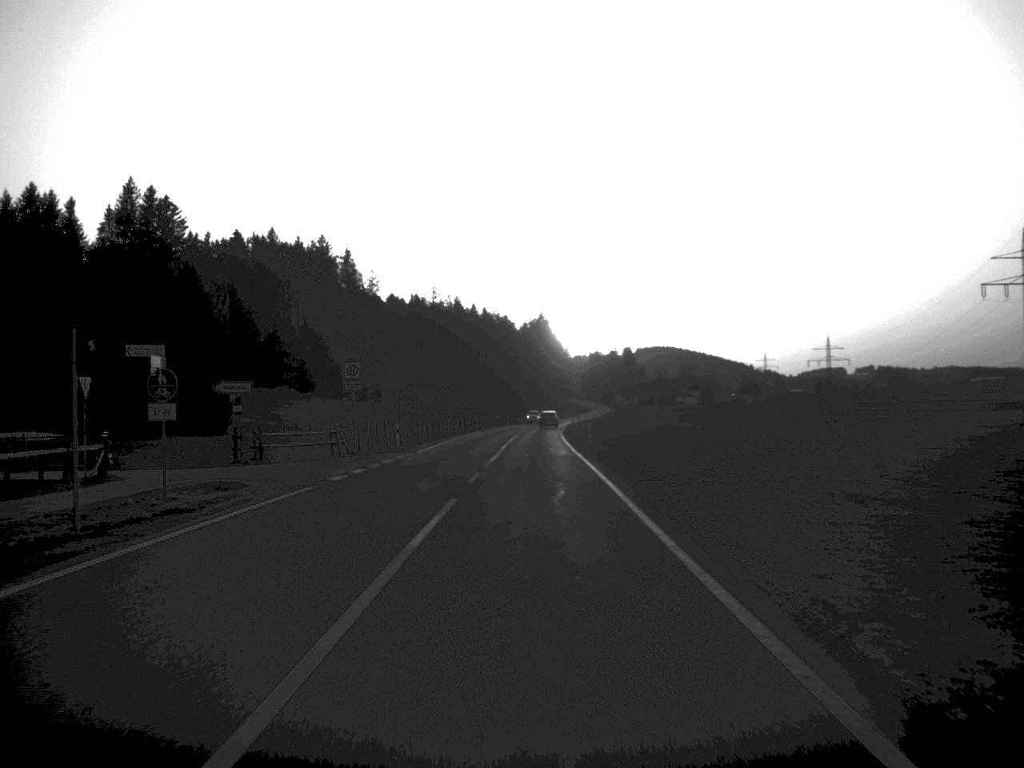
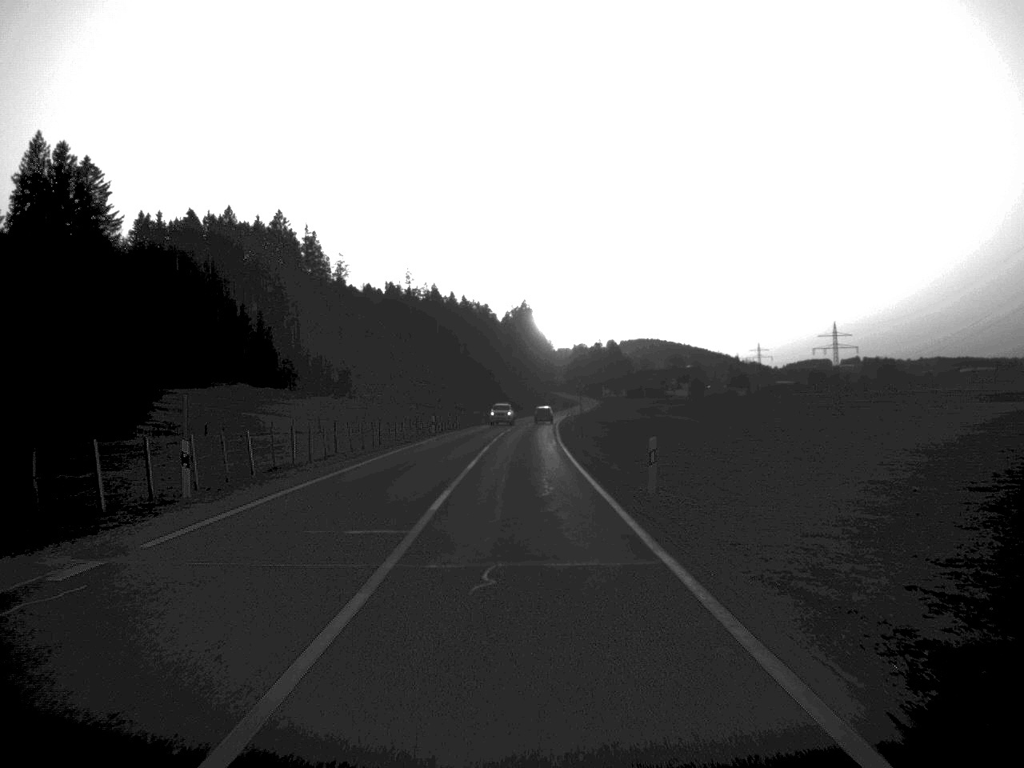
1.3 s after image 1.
(+0.2, +31.6) m; +1°
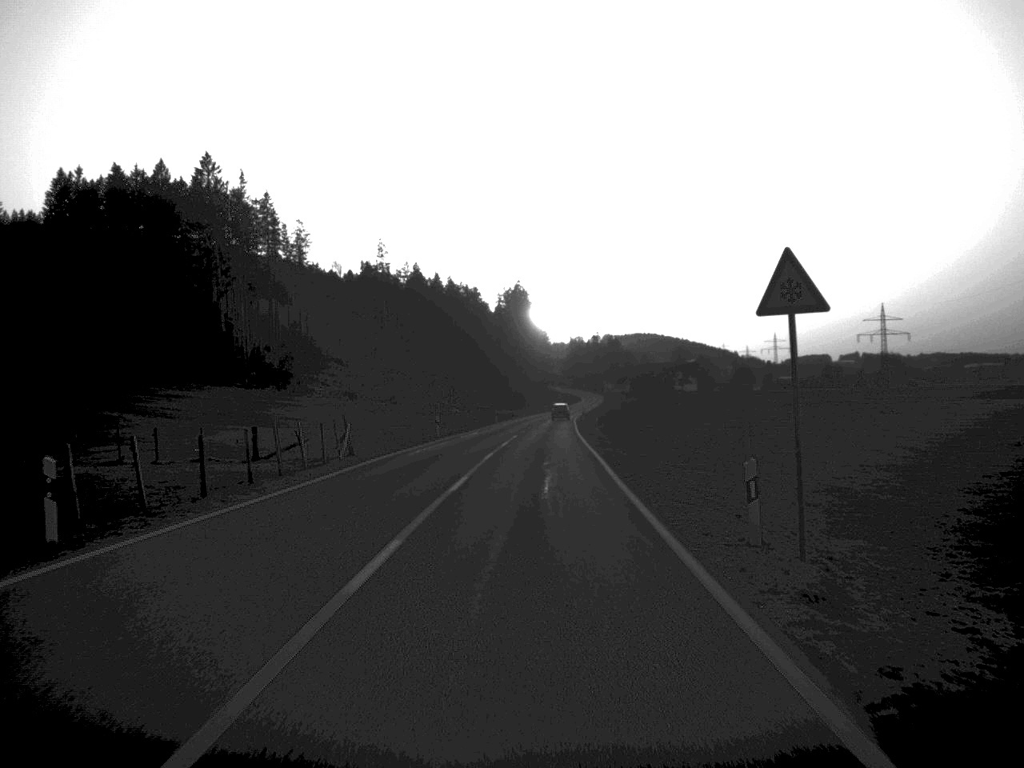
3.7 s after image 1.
(+0.1, +57.8) m; 0°
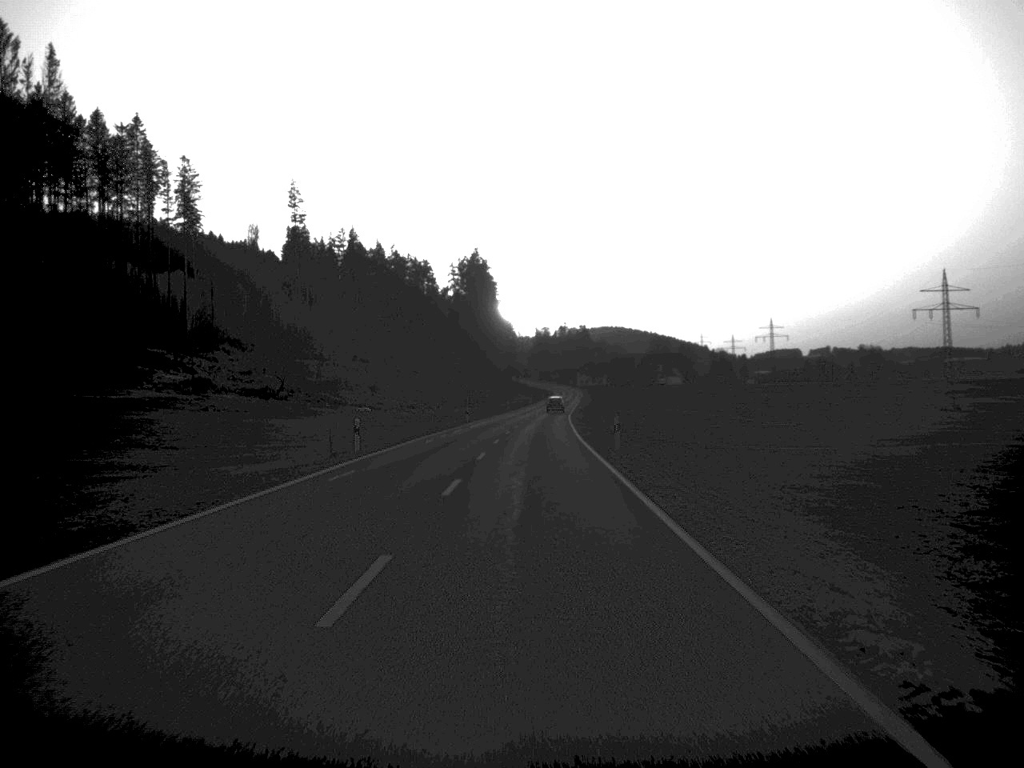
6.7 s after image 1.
(+1.3, +75.4) m; +2°
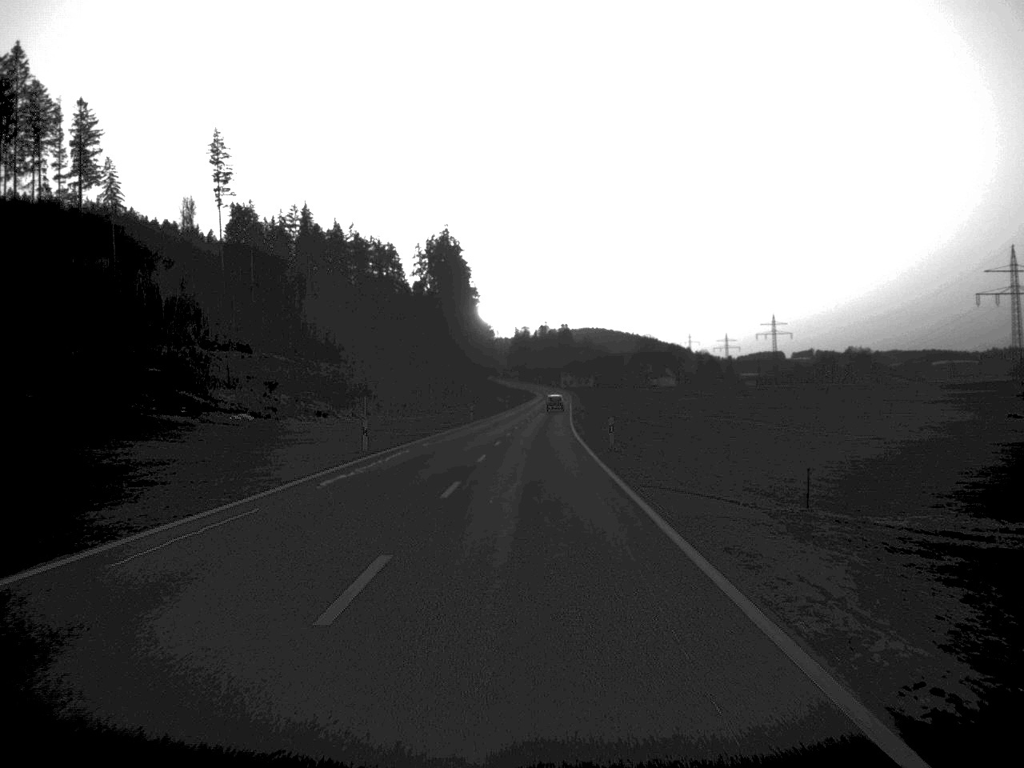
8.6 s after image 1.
(+0.4, +47.2) m; +1°
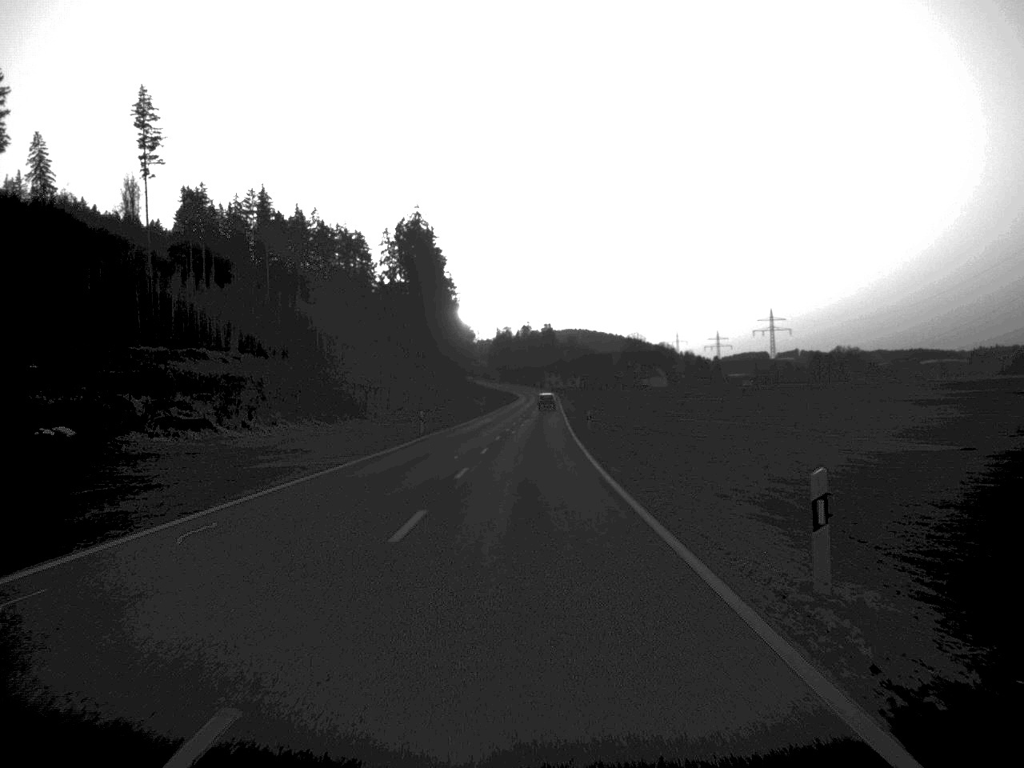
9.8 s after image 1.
(+0.2, +30.1) m; +1°
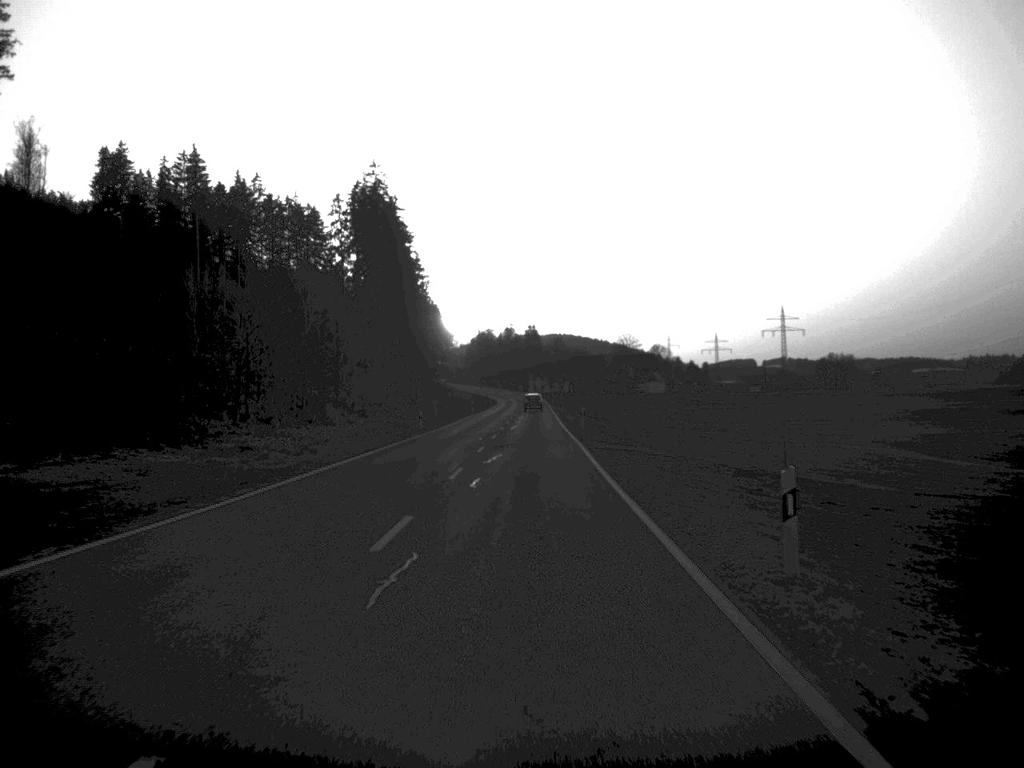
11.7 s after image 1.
(+0.4, +48.1) m; +1°
